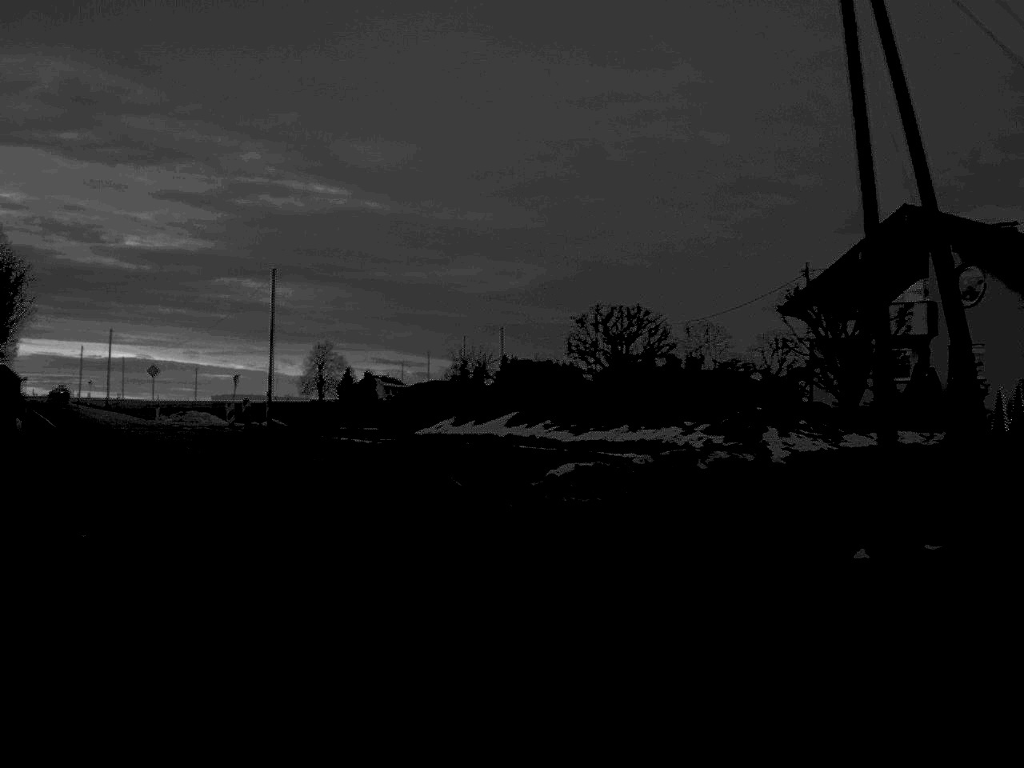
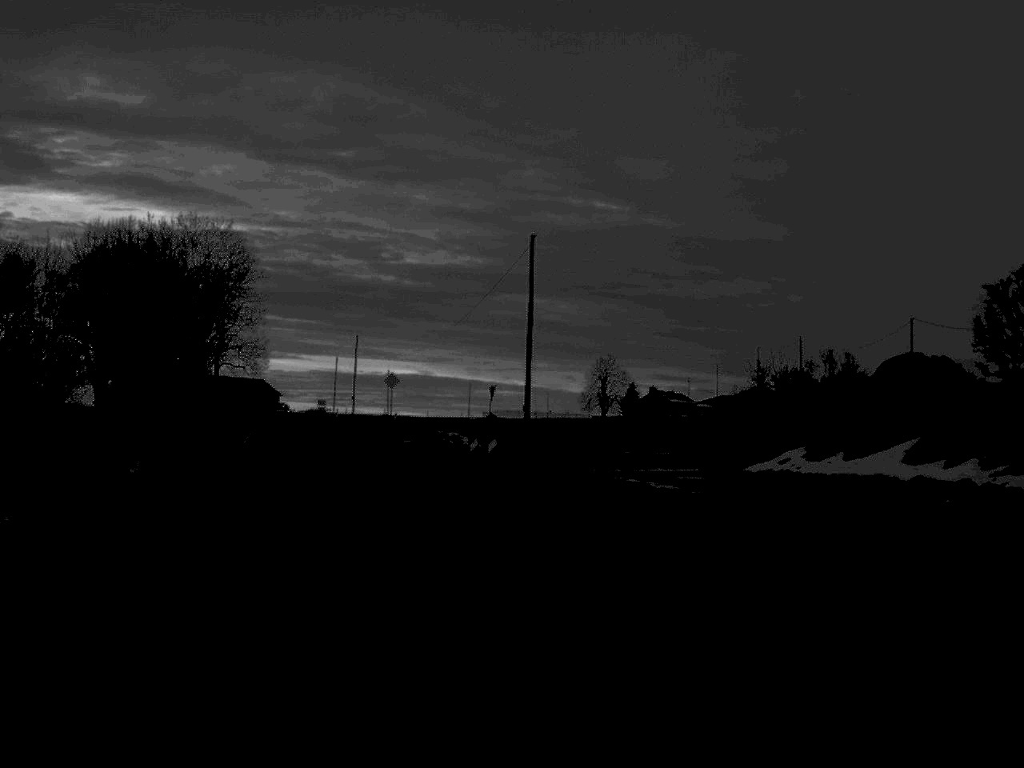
(-1.8, +14.5) m; -12°
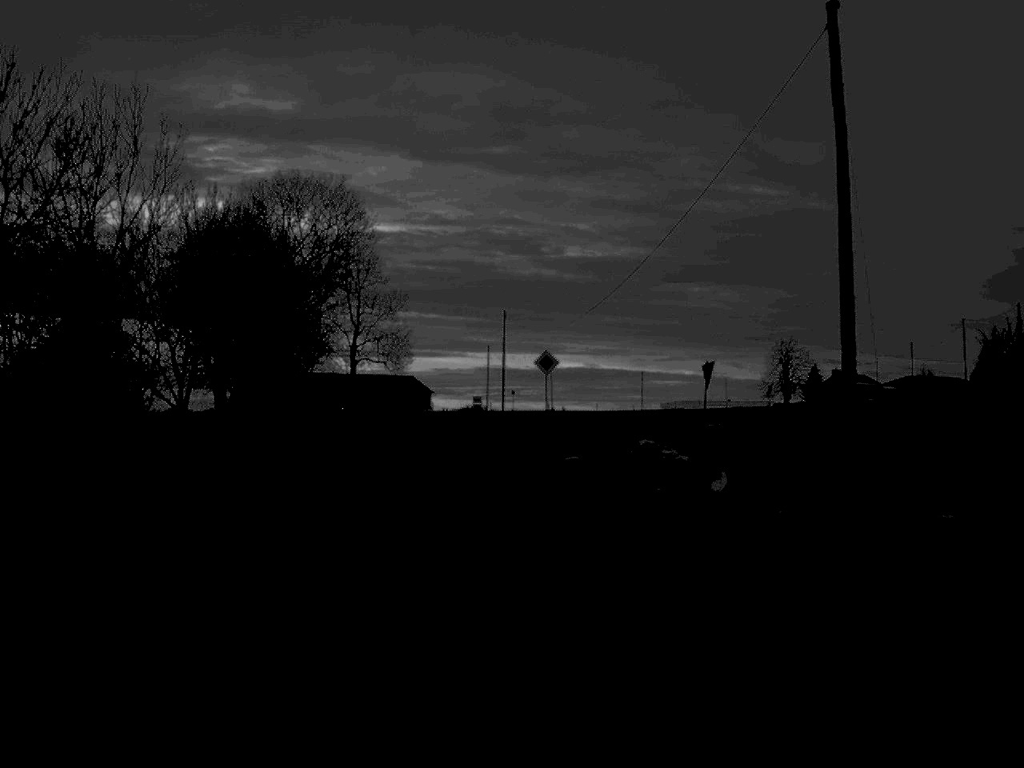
(-1.6, +21.2) m; -7°
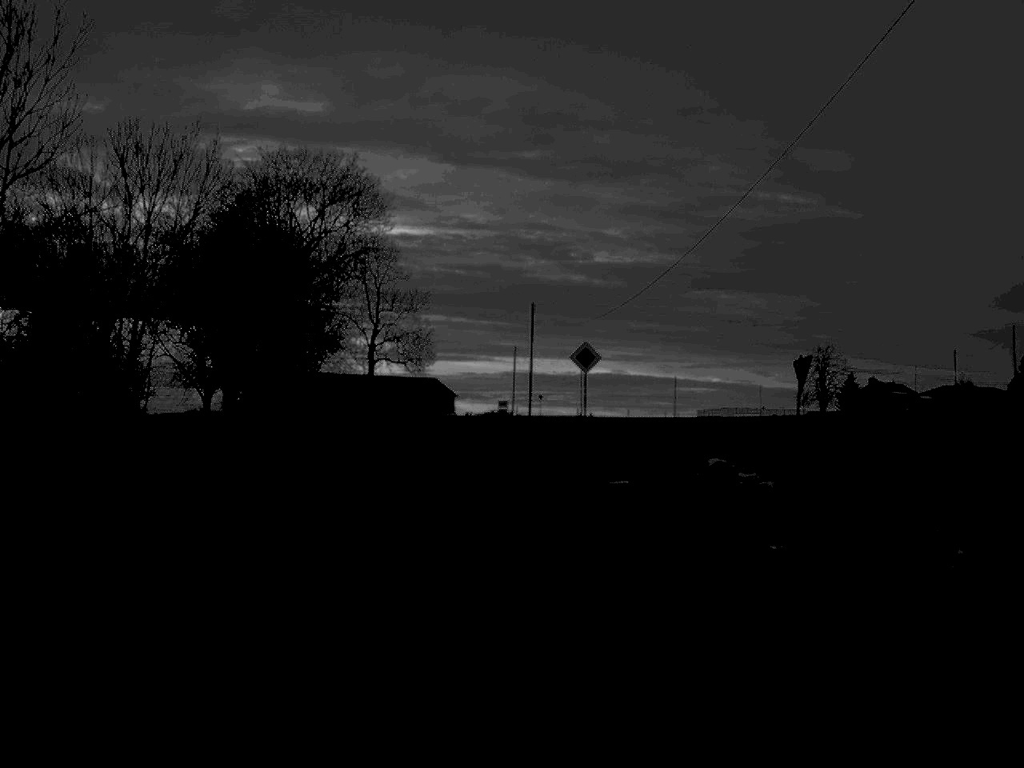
(-0.1, +8.4) m; -1°
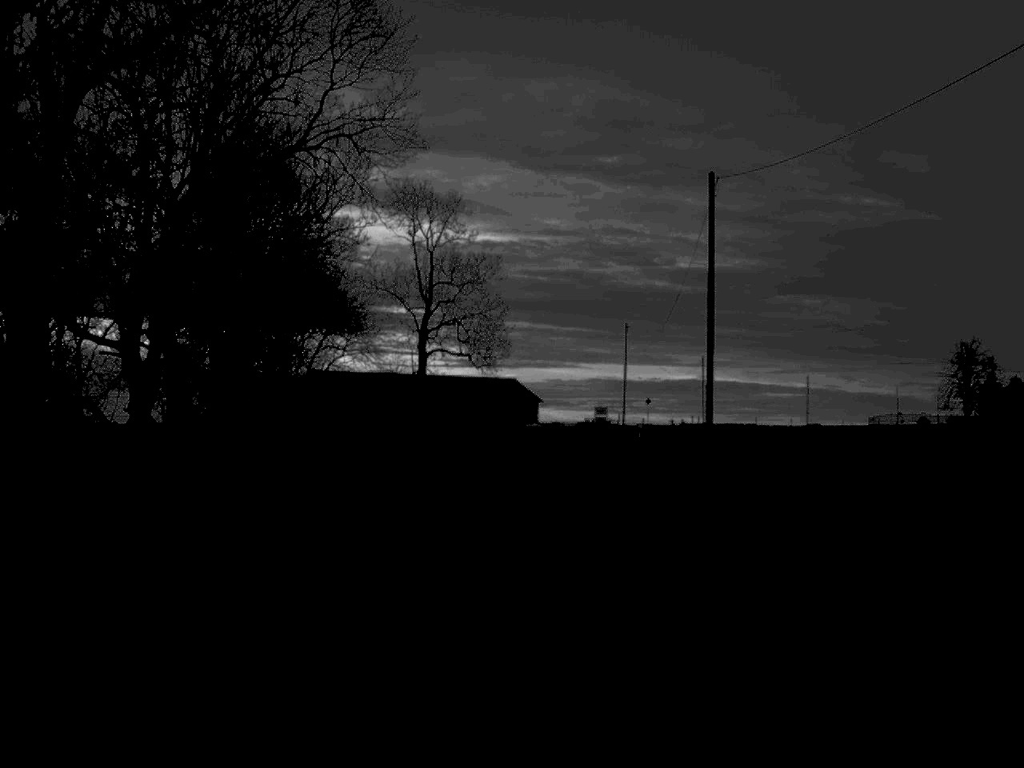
(-1.6, +36.9) m; -4°
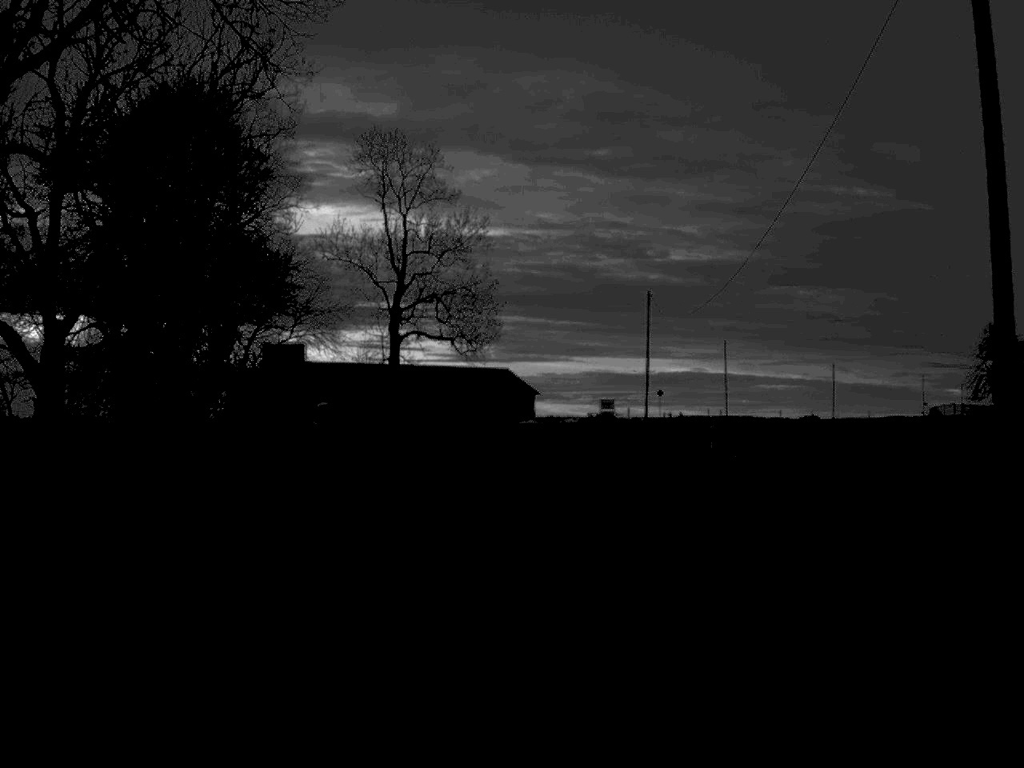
(0.0, +16.9) m; 0°
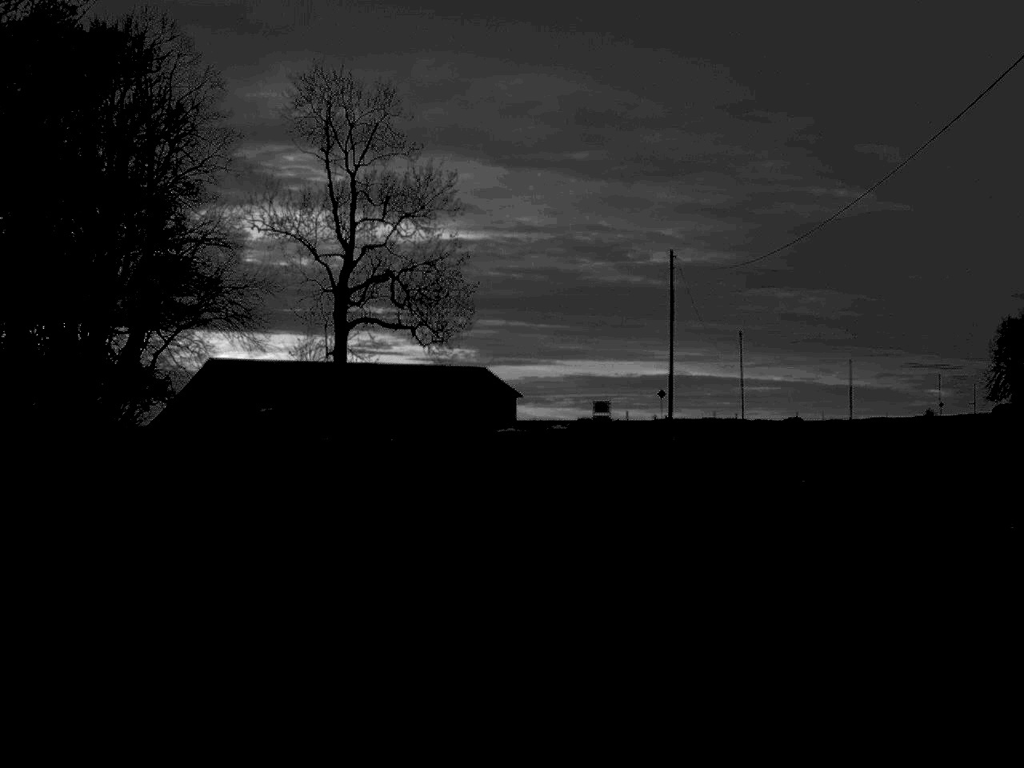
(+0.1, +16.2) m; +1°
